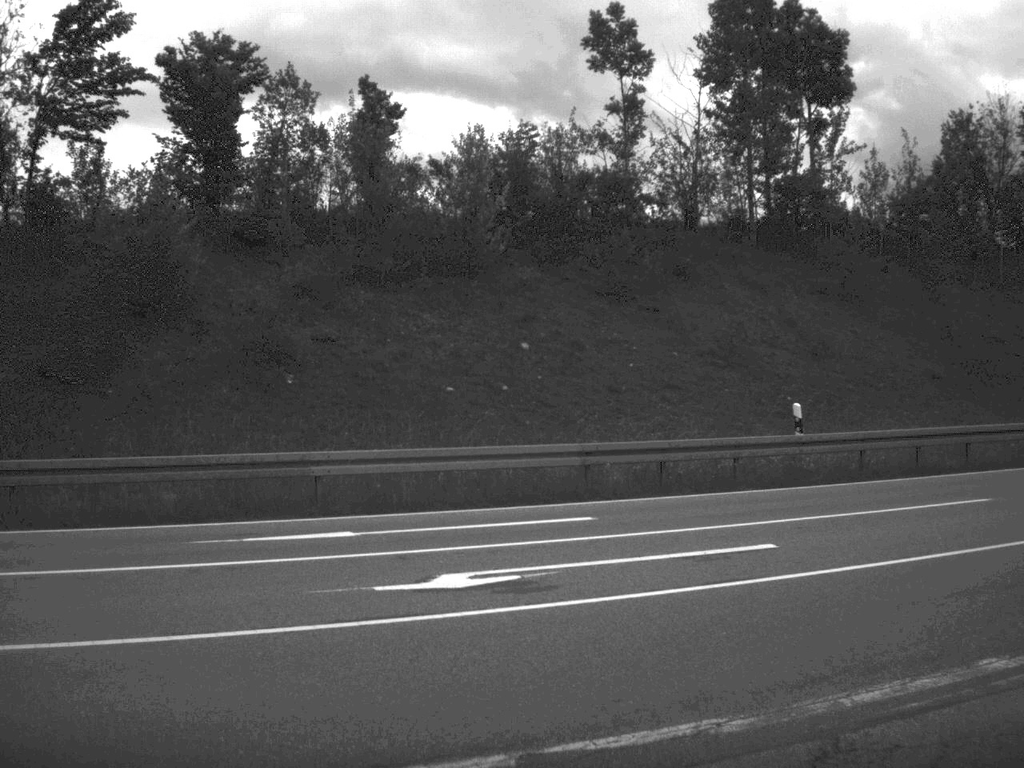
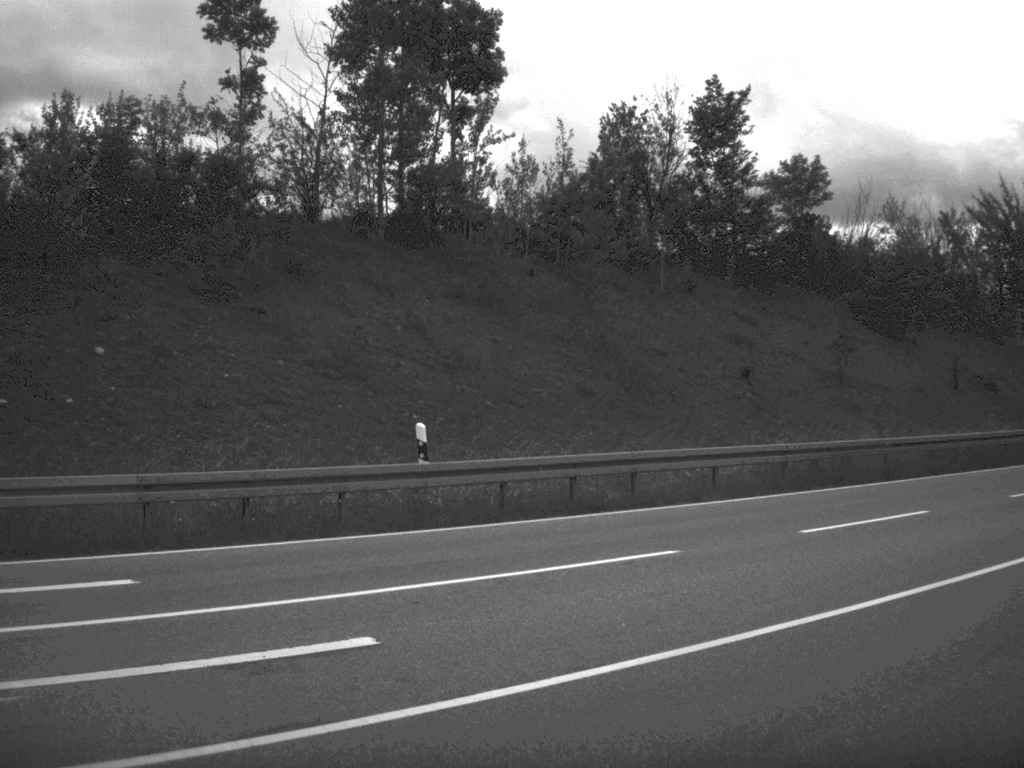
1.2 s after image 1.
(+0.6, +4.2) m; +16°
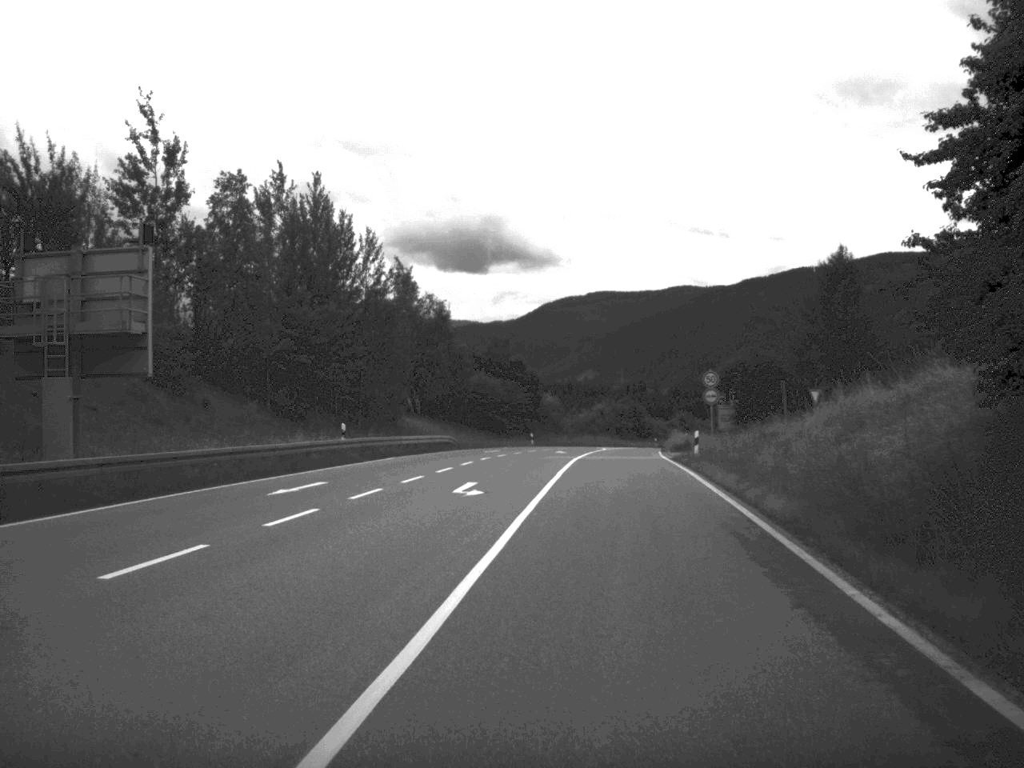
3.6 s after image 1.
(+5.6, +11.9) m; +42°
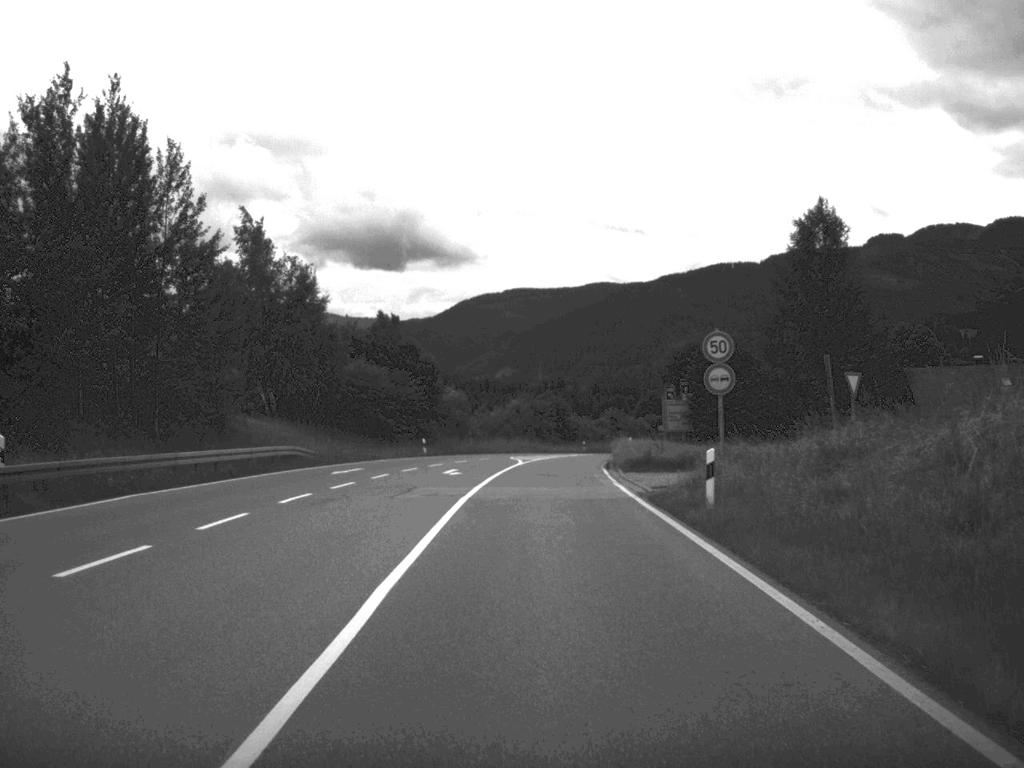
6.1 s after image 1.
(+1.3, +21.9) m; +3°
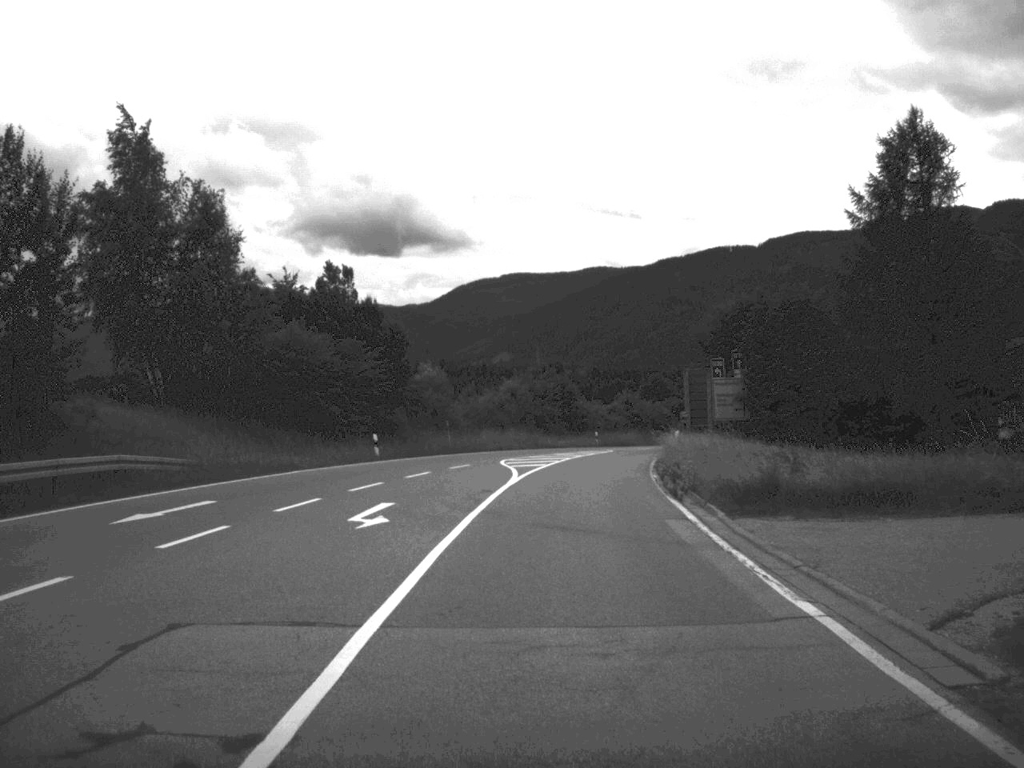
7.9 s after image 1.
(0.0, +20.5) m; 0°
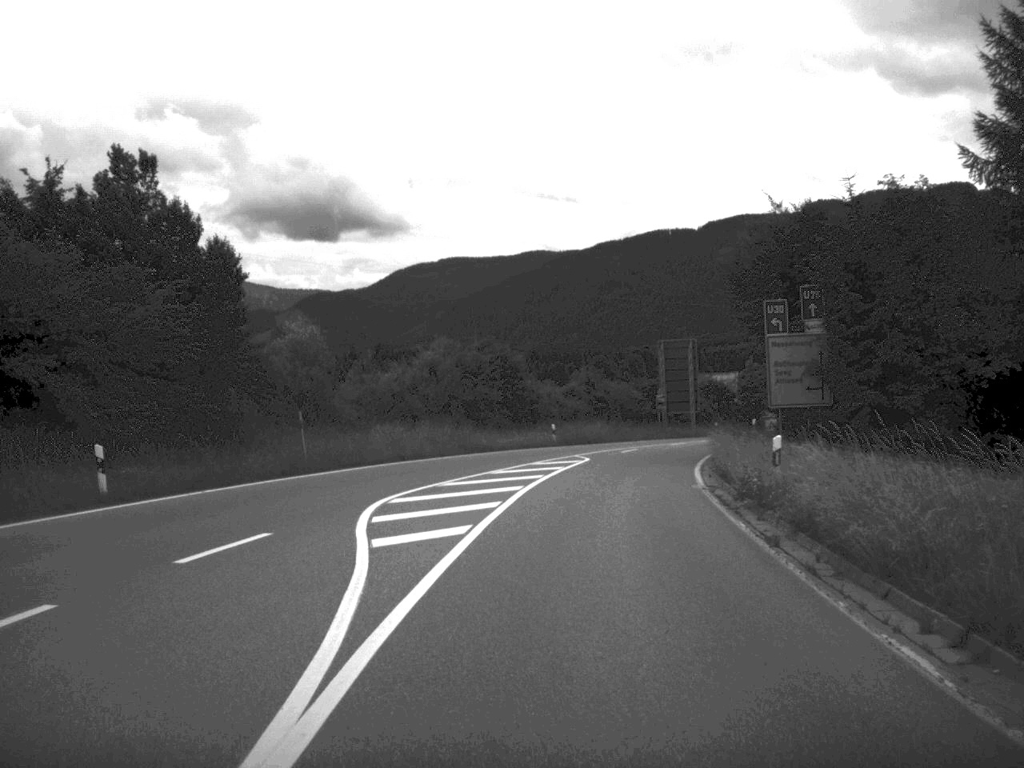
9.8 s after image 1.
(+0.5, +24.9) m; +3°
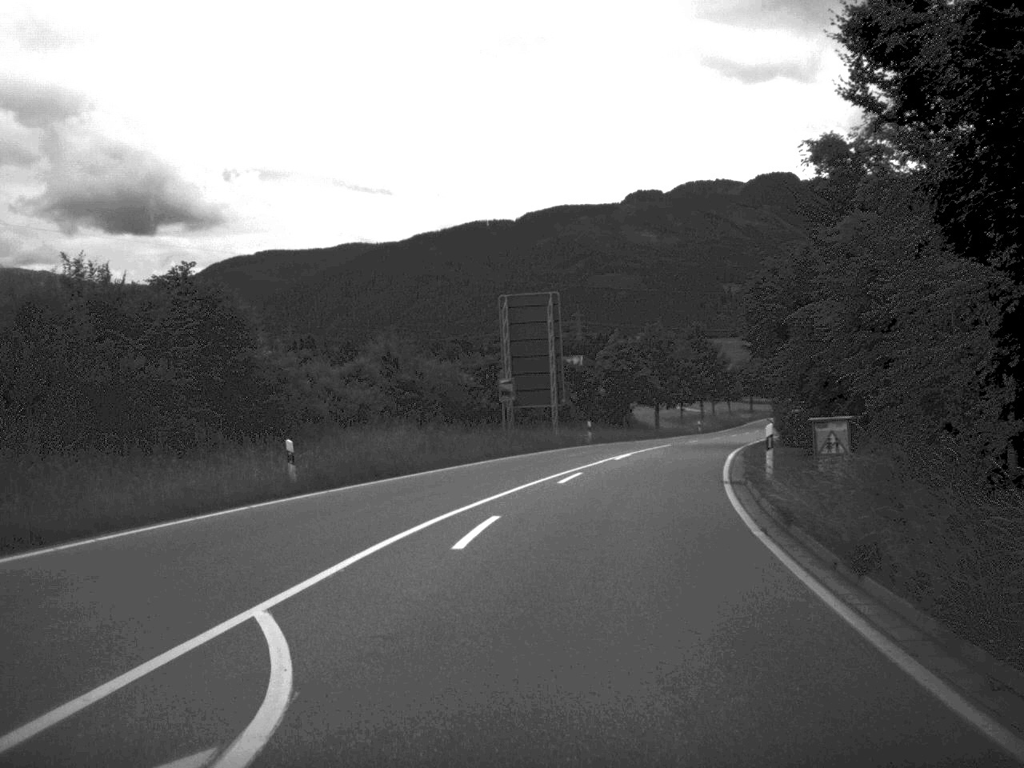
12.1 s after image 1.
(+2.0, +31.7) m; +8°
